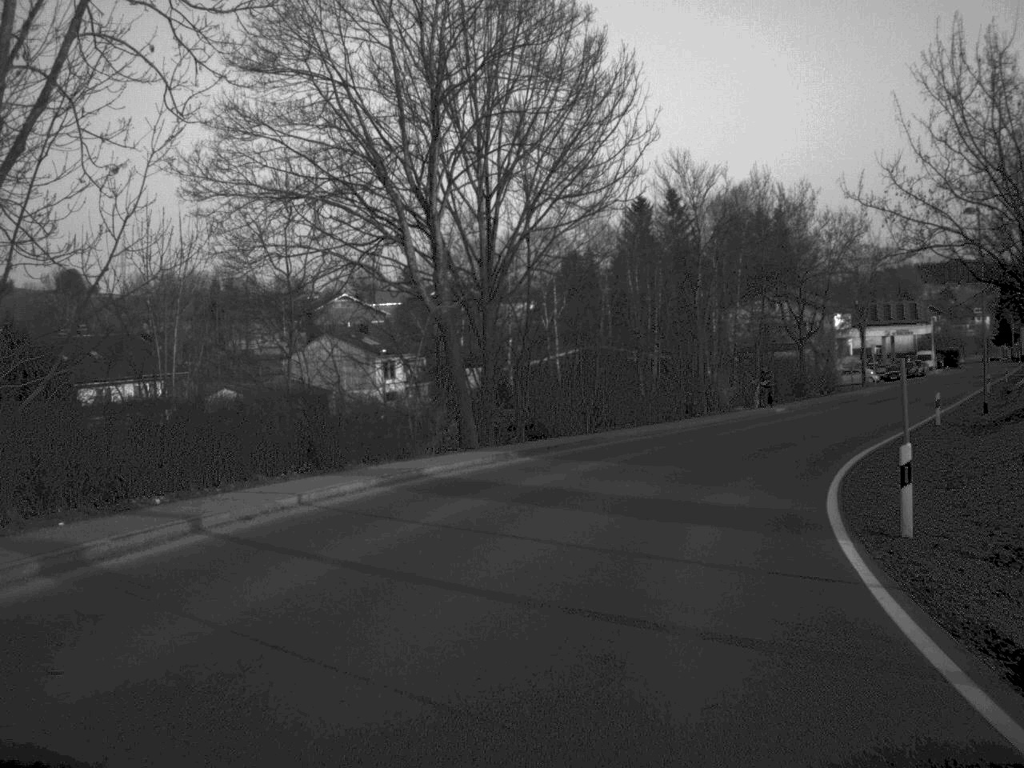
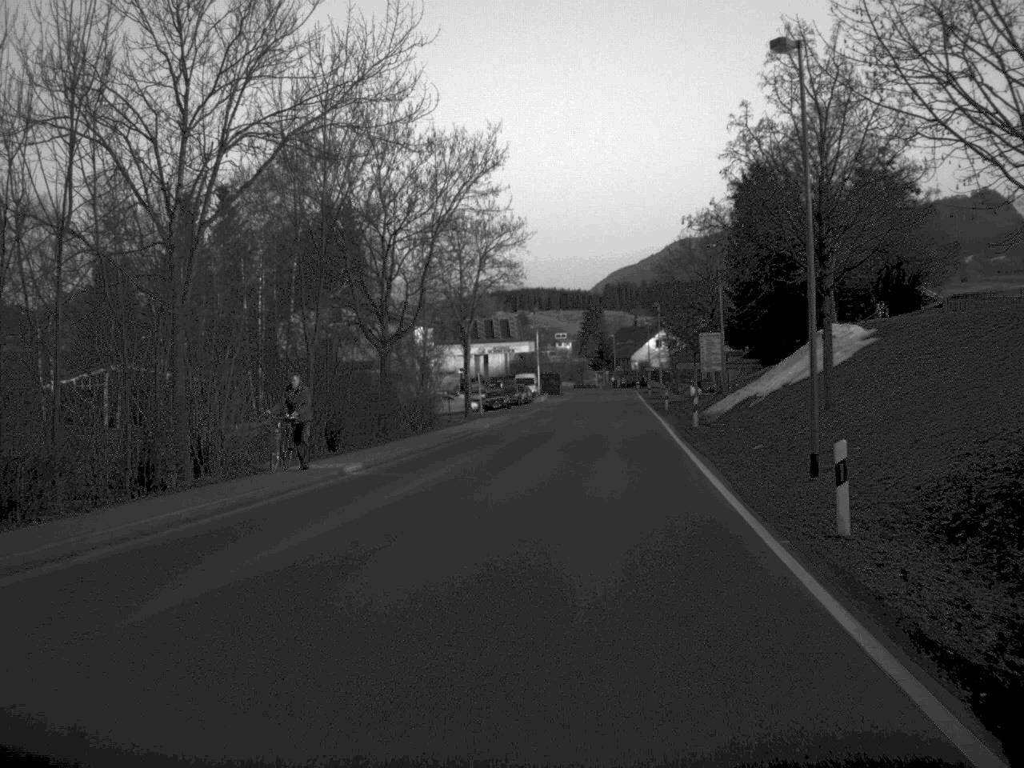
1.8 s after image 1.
(+4.6, +25.8) m; +19°
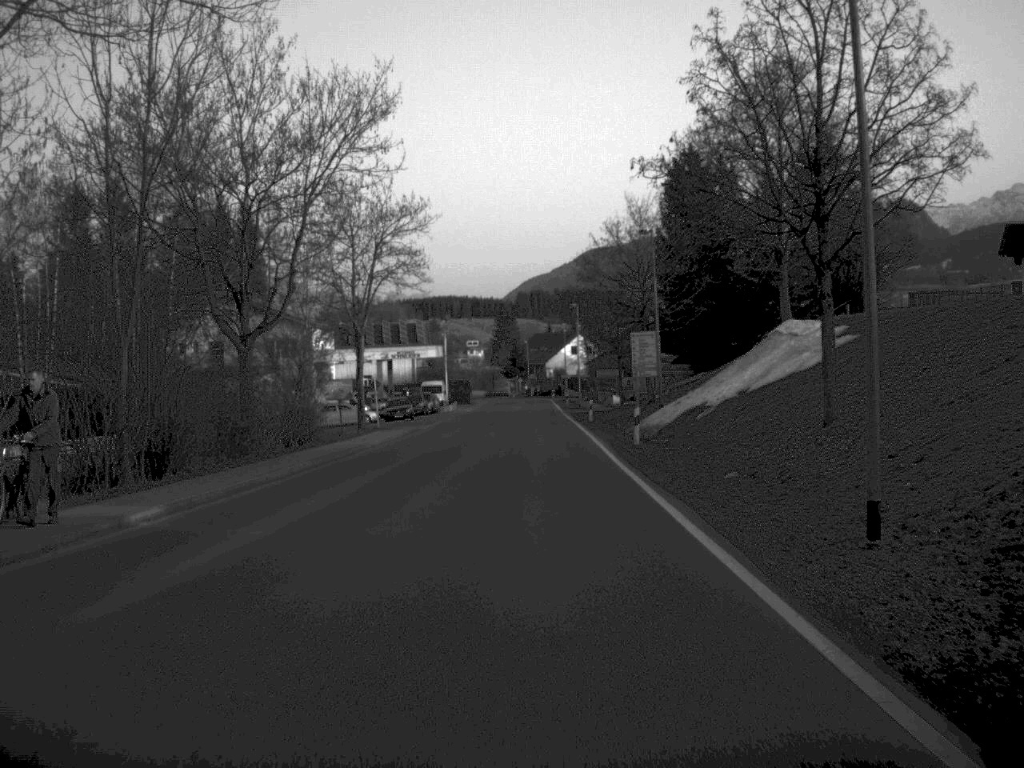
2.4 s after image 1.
(+0.3, +8.6) m; +4°
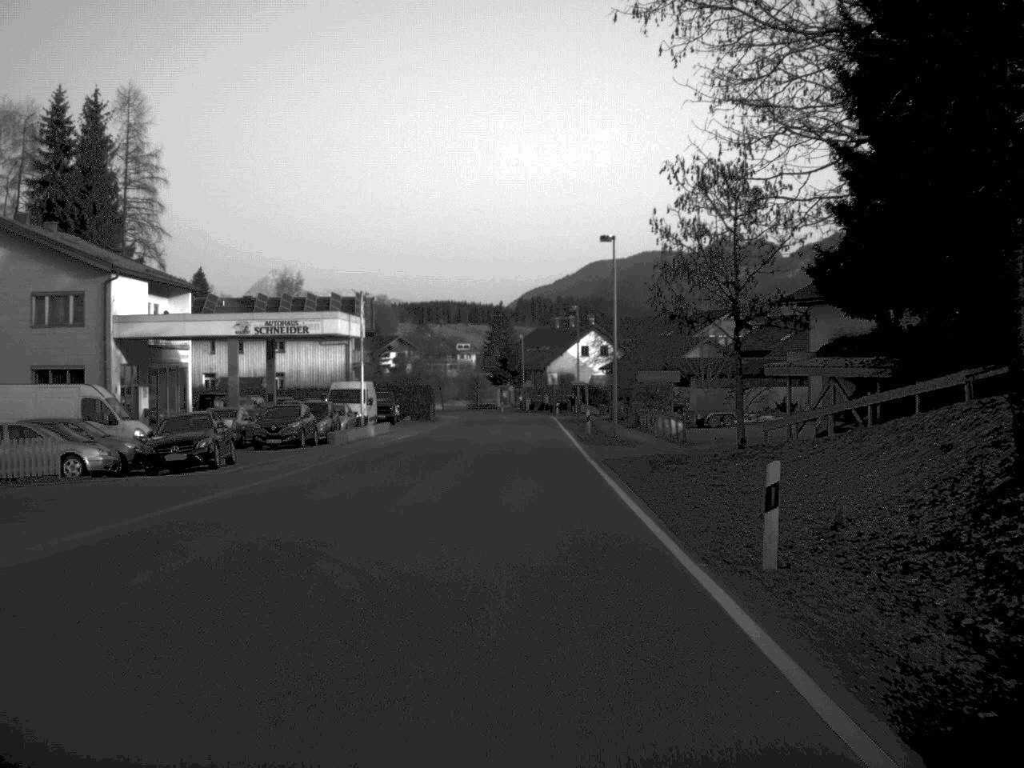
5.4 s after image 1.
(+0.6, +46.2) m; 0°
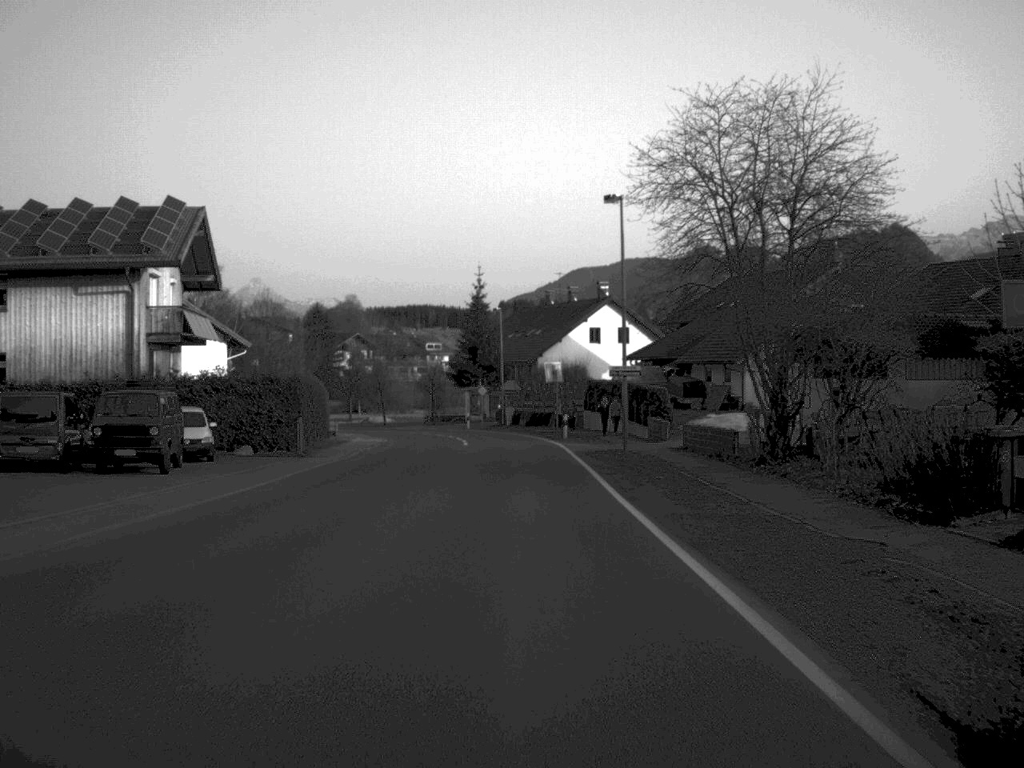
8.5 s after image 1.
(+0.2, +47.8) m; +1°
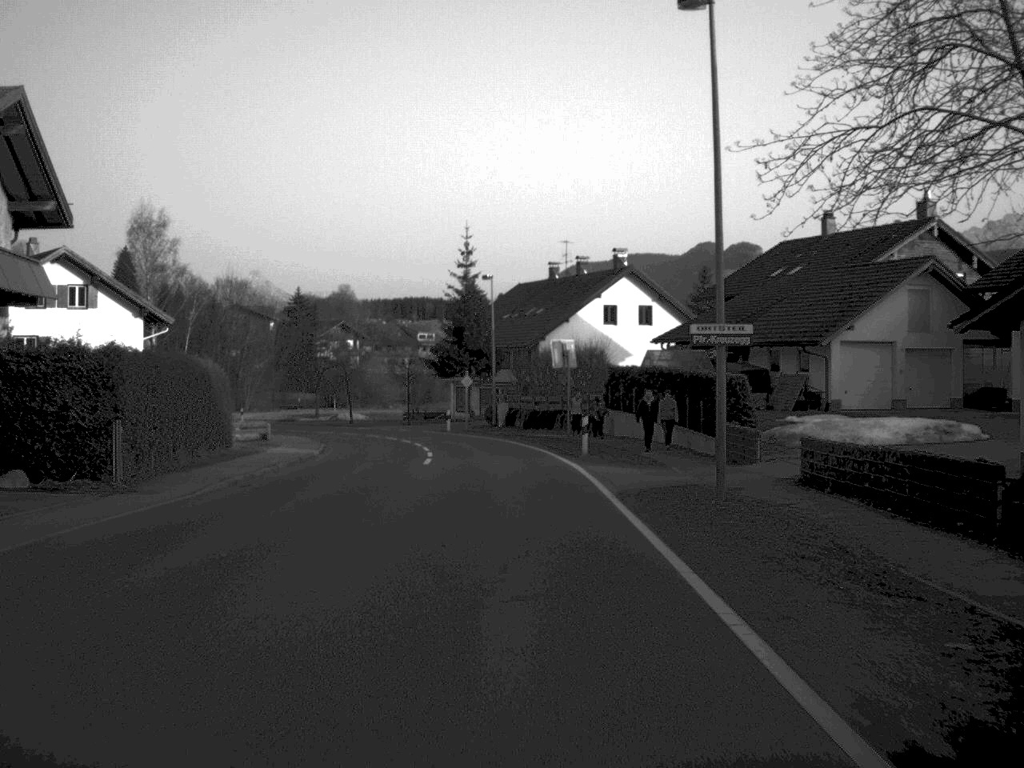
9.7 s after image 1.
(0.0, +18.5) m; 0°
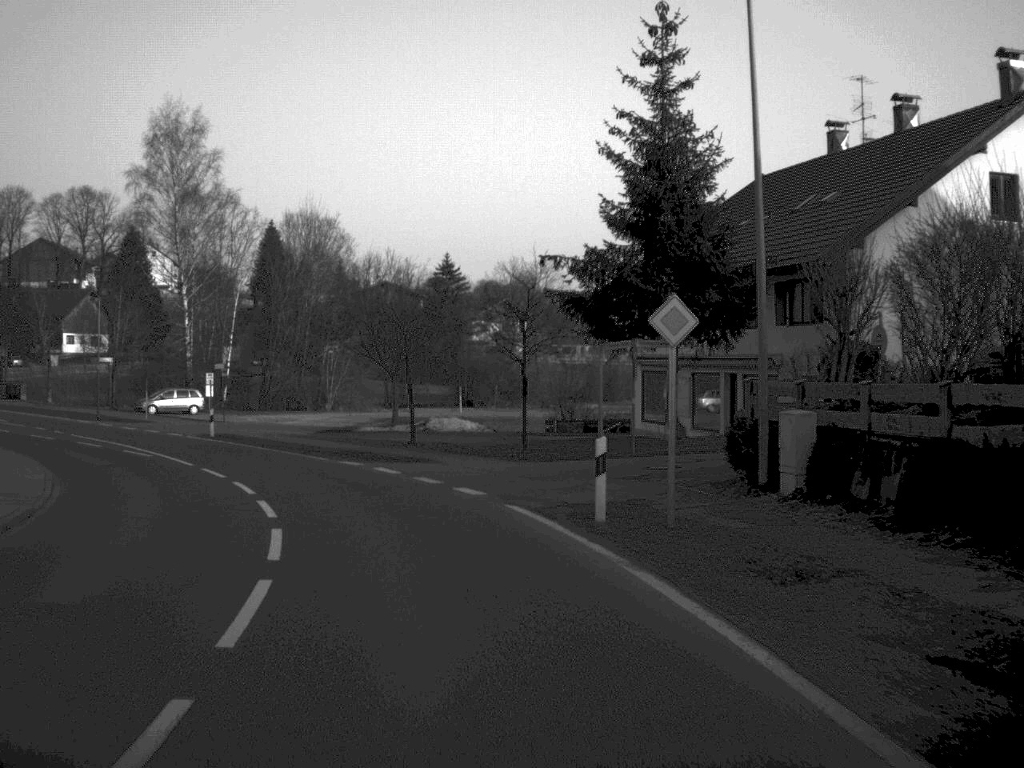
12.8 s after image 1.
(-2.0, +45.0) m; -9°
